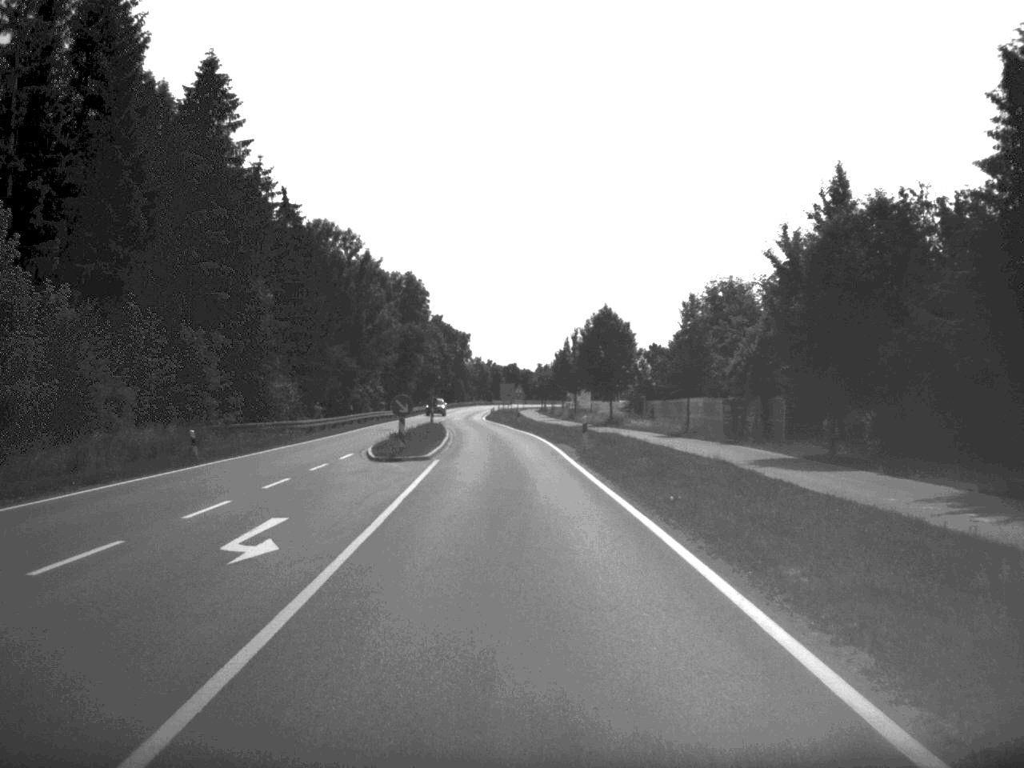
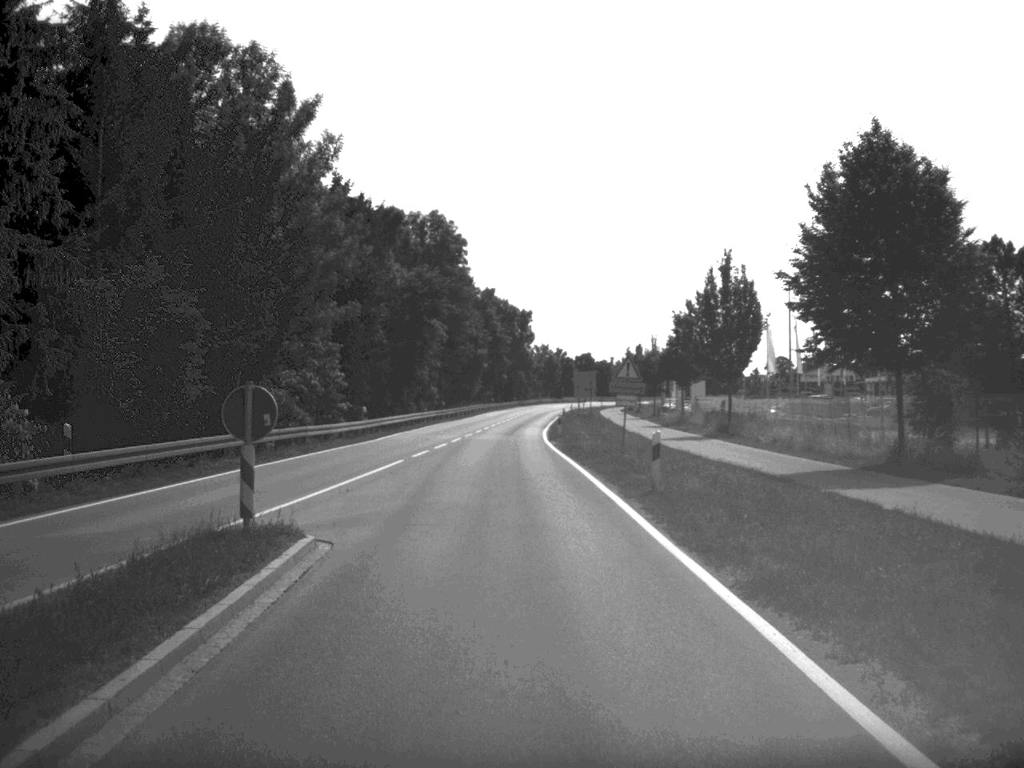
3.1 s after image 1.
(-1.3, +55.4) m; -3°
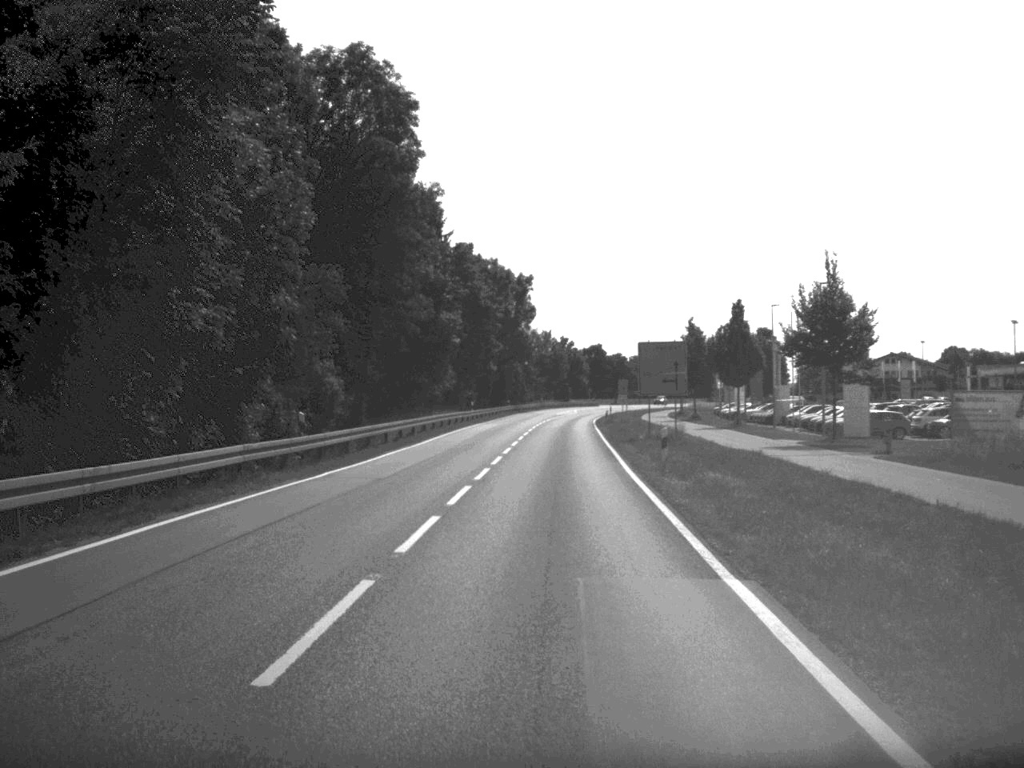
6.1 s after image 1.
(-0.7, +57.5) m; 0°
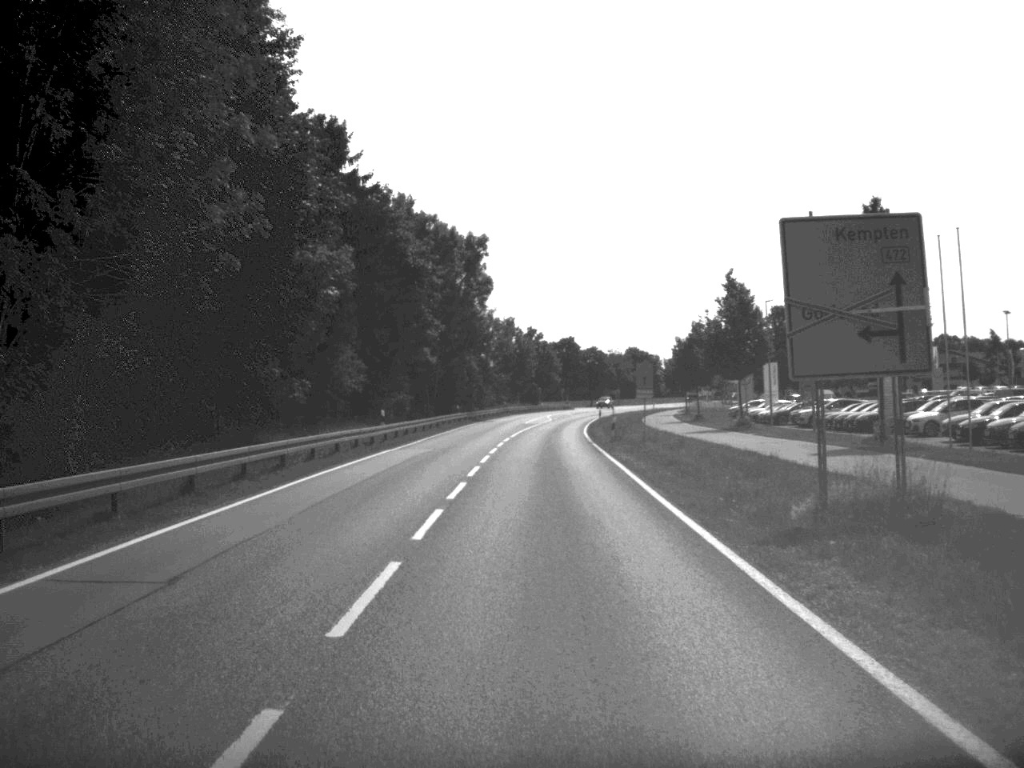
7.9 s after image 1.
(+0.5, +33.7) m; +1°
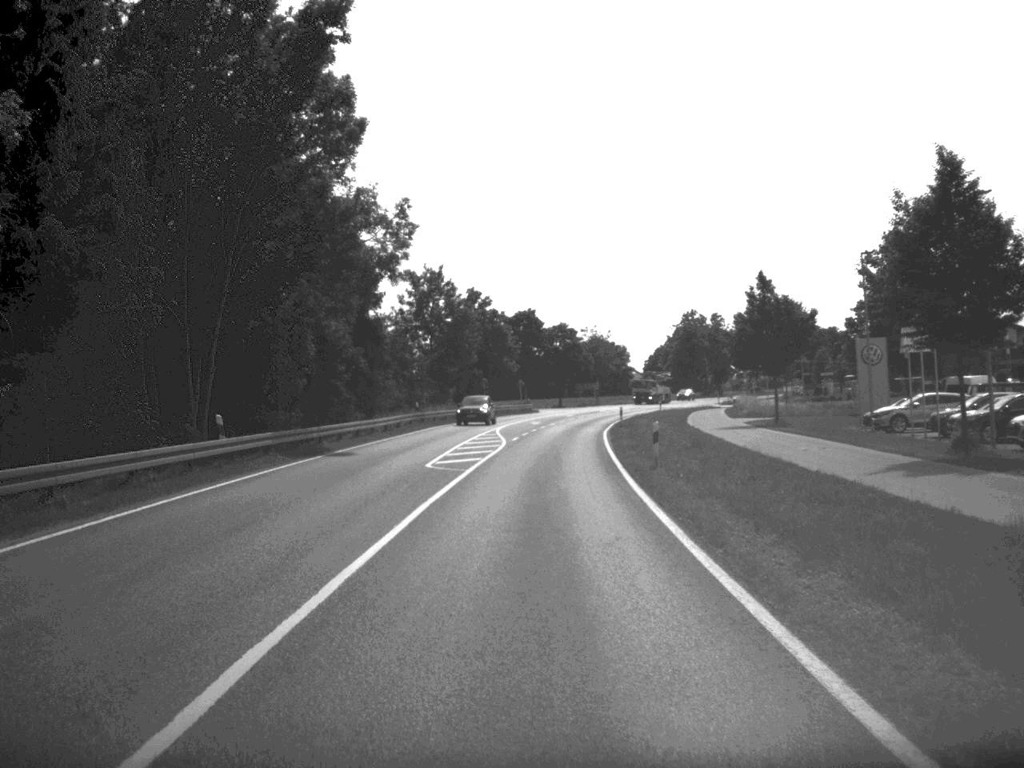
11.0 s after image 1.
(+1.1, +58.5) m; +2°
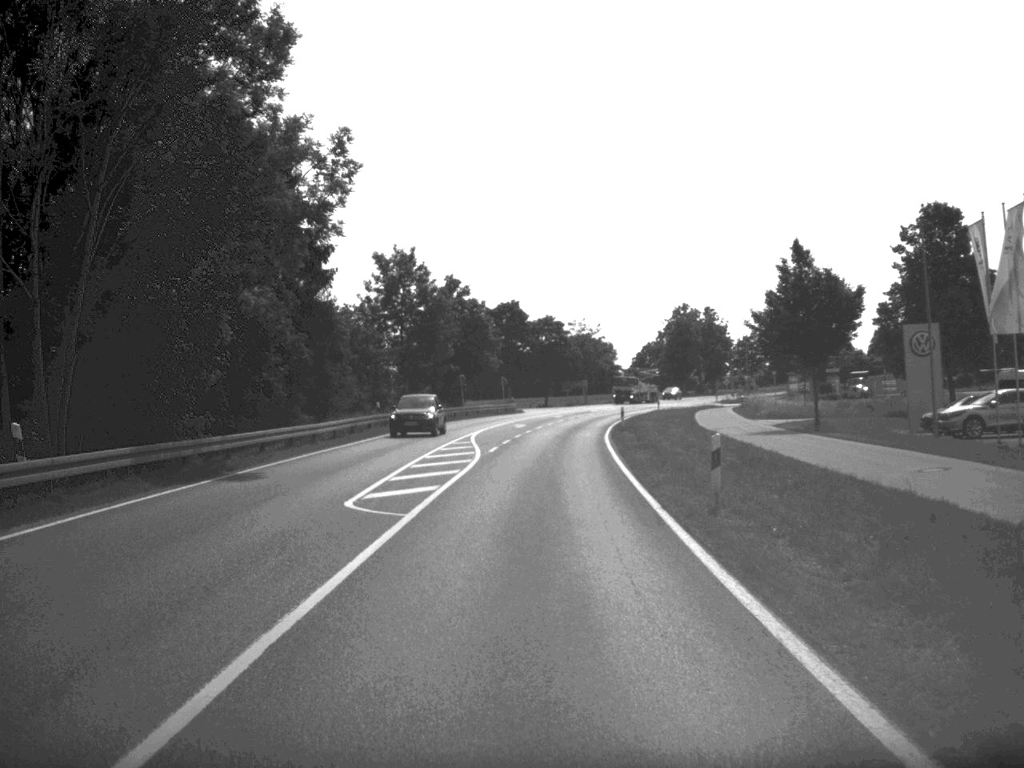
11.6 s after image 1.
(+0.1, +10.9) m; +1°
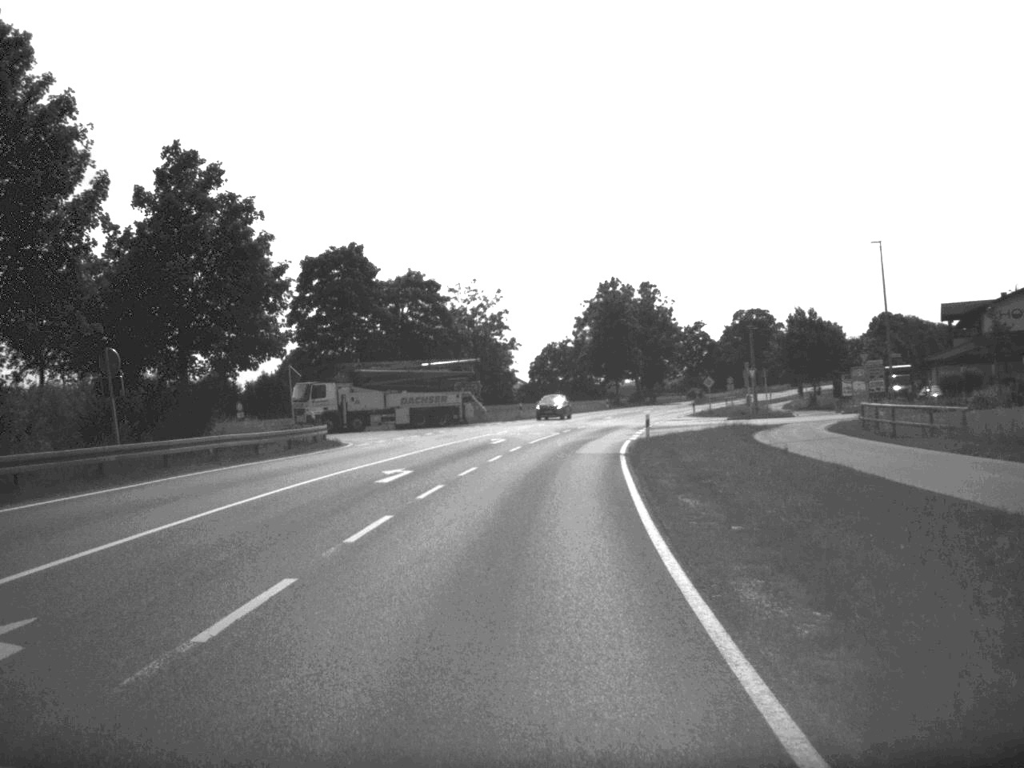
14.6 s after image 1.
(+2.3, +56.1) m; +5°
